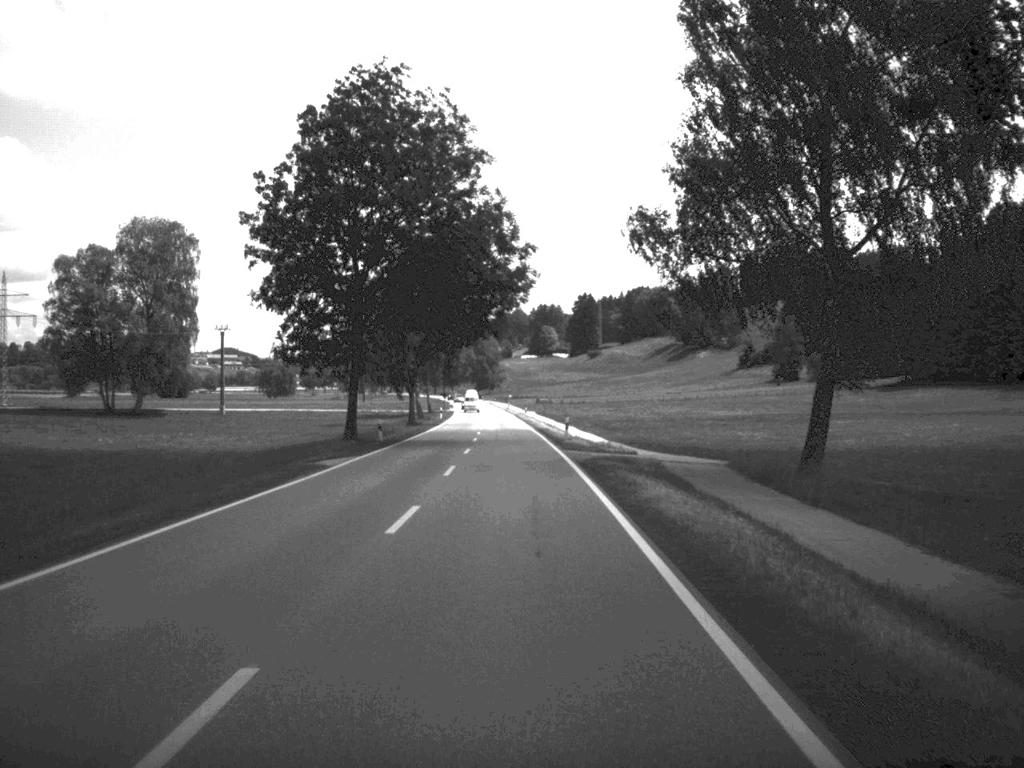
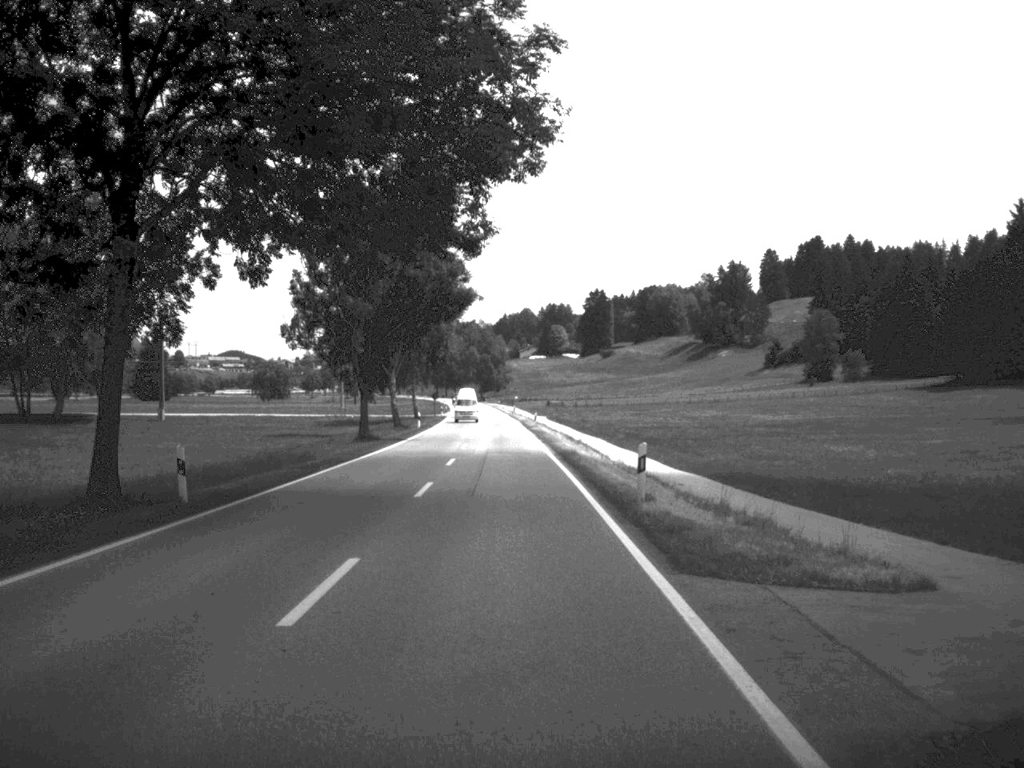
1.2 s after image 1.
(-0.1, +29.3) m; 0°
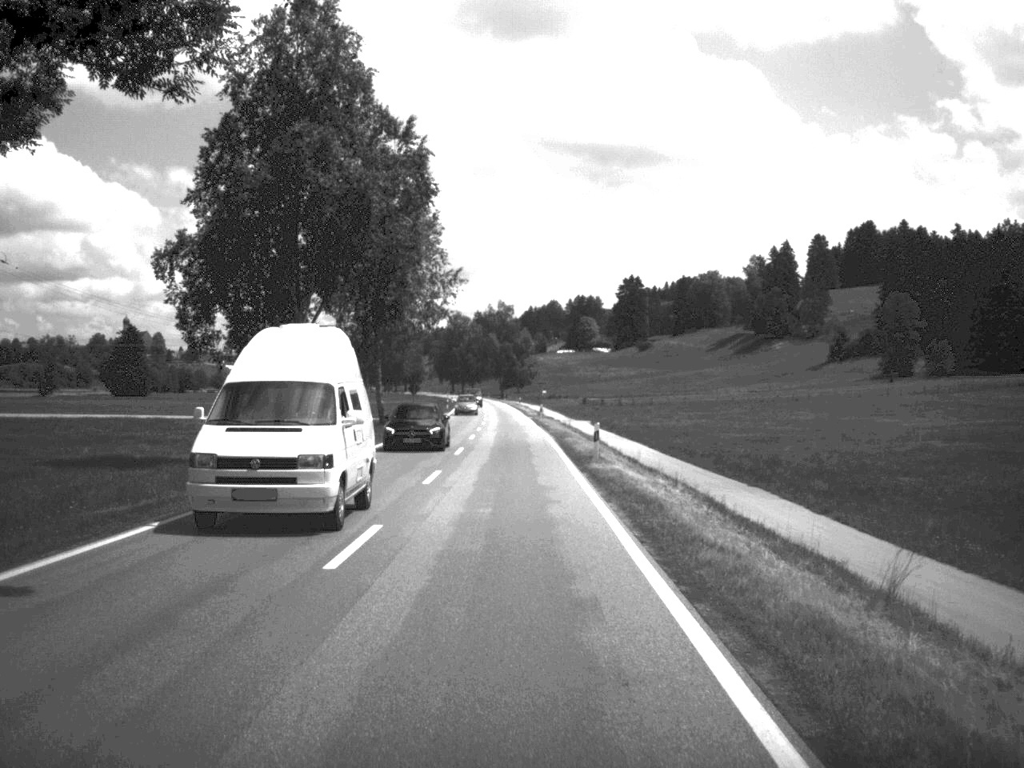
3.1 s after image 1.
(-0.5, +47.3) m; -1°
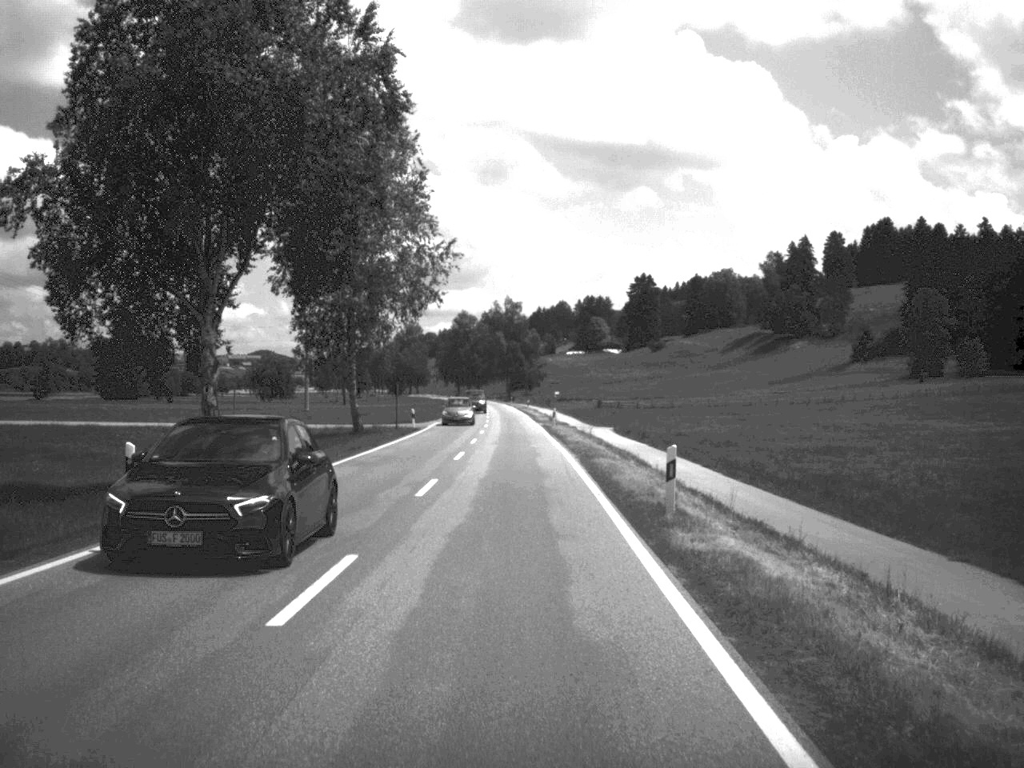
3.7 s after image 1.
(-0.1, +14.7) m; 0°
